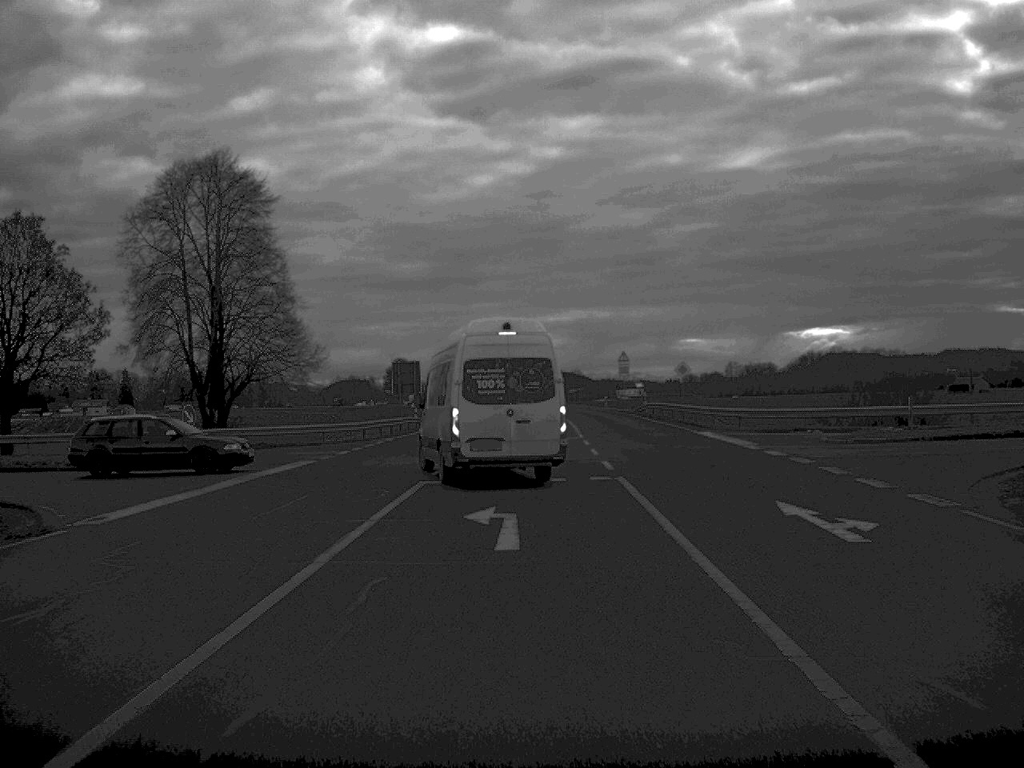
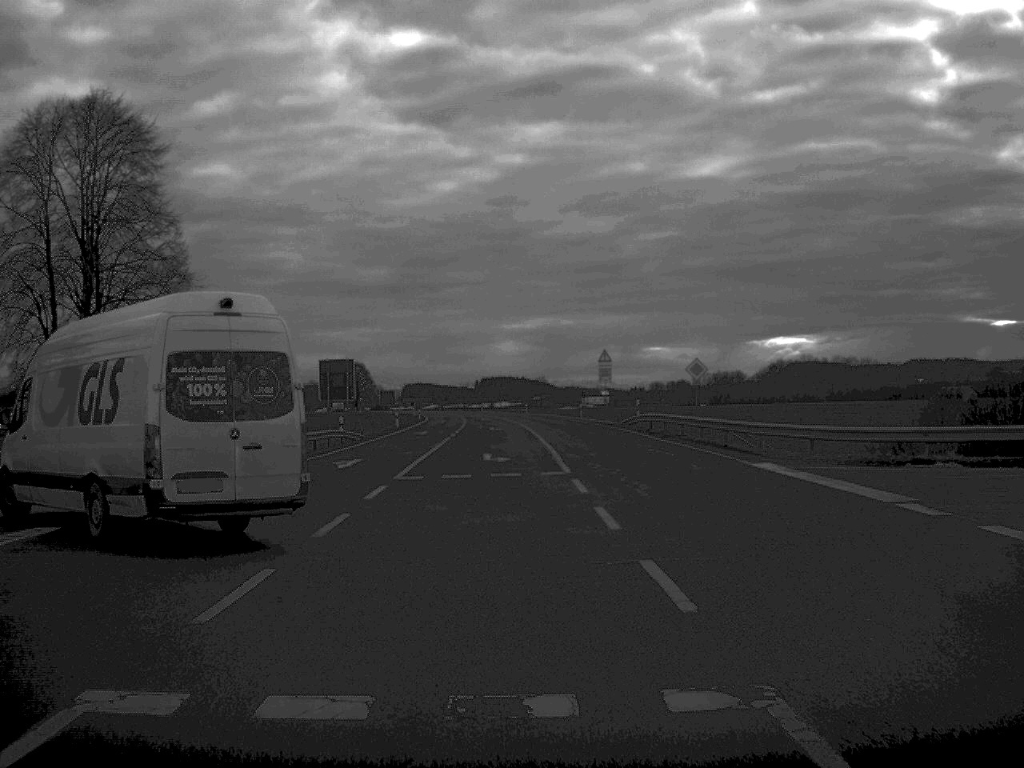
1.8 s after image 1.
(+0.2, +16.5) m; +2°
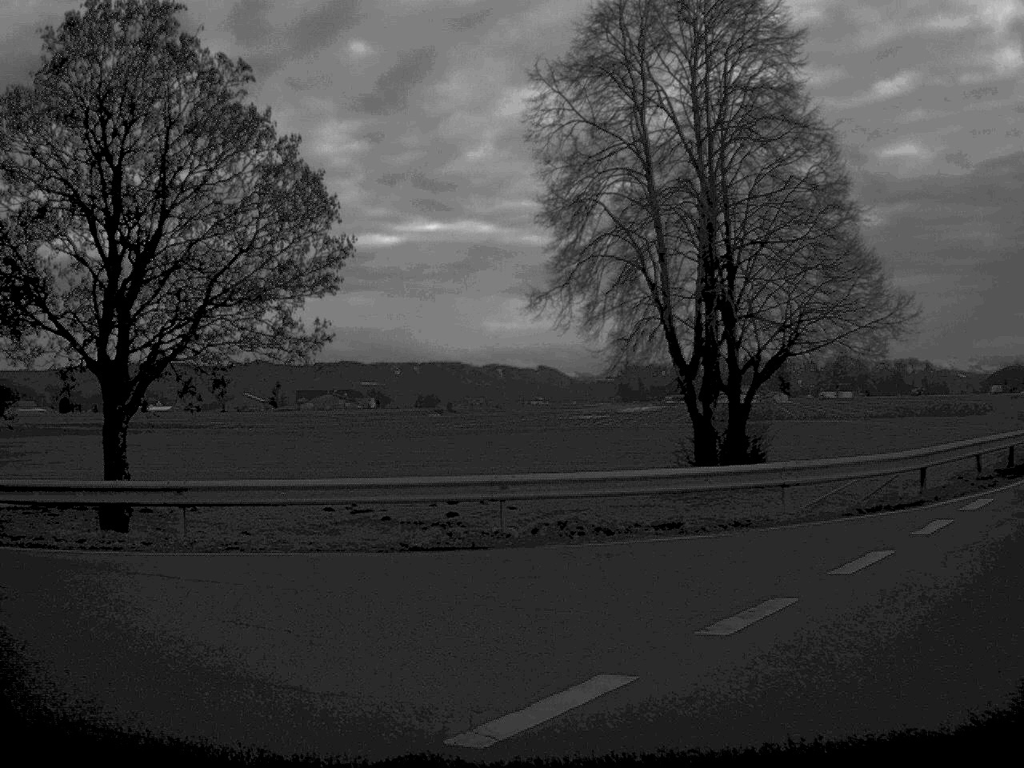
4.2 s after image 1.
(-2.3, +16.0) m; -33°
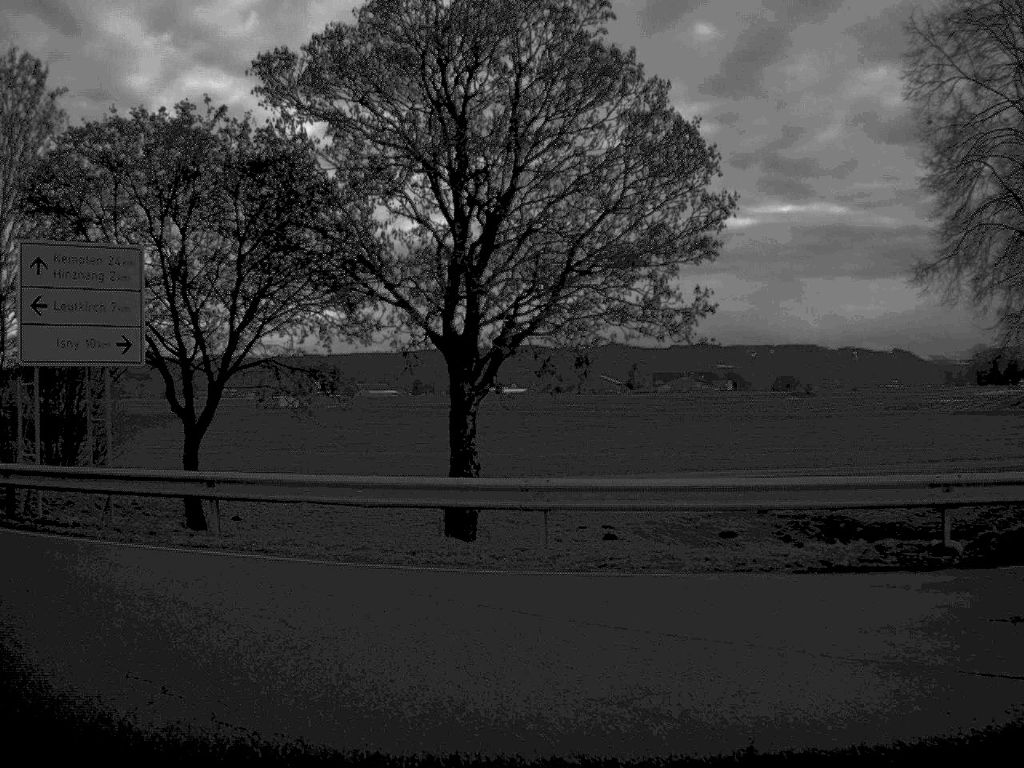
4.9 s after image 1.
(-0.4, +3.1) m; -16°
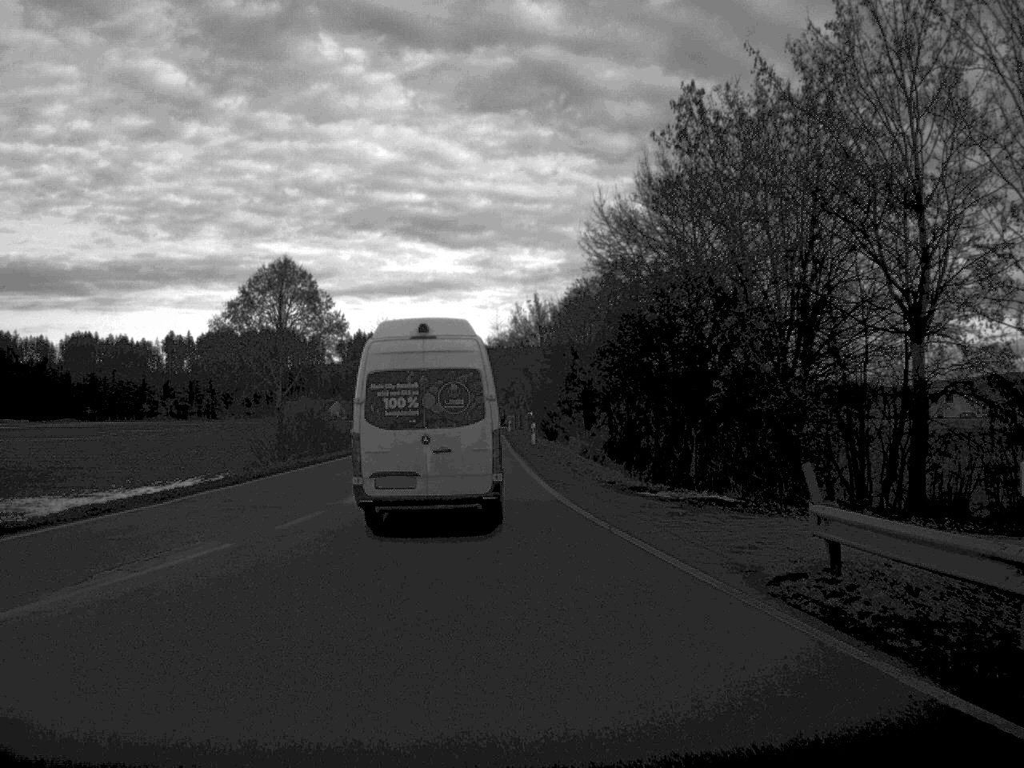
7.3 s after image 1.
(-5.9, +11.8) m; -44°
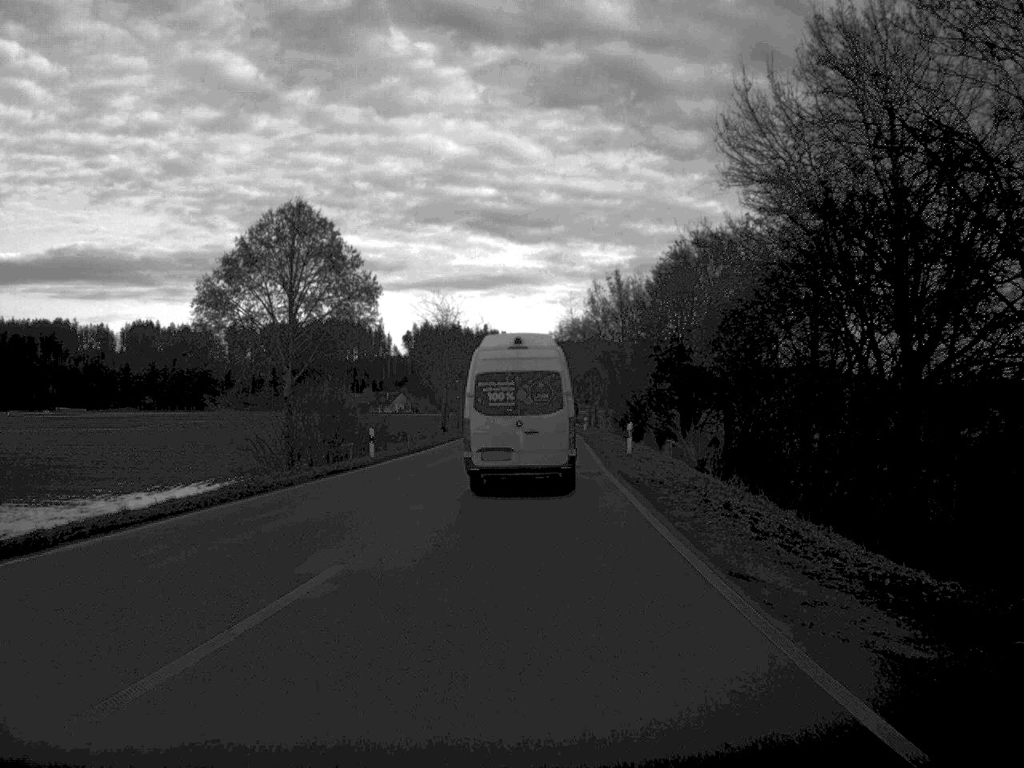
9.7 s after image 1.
(-0.6, +17.0) m; -3°
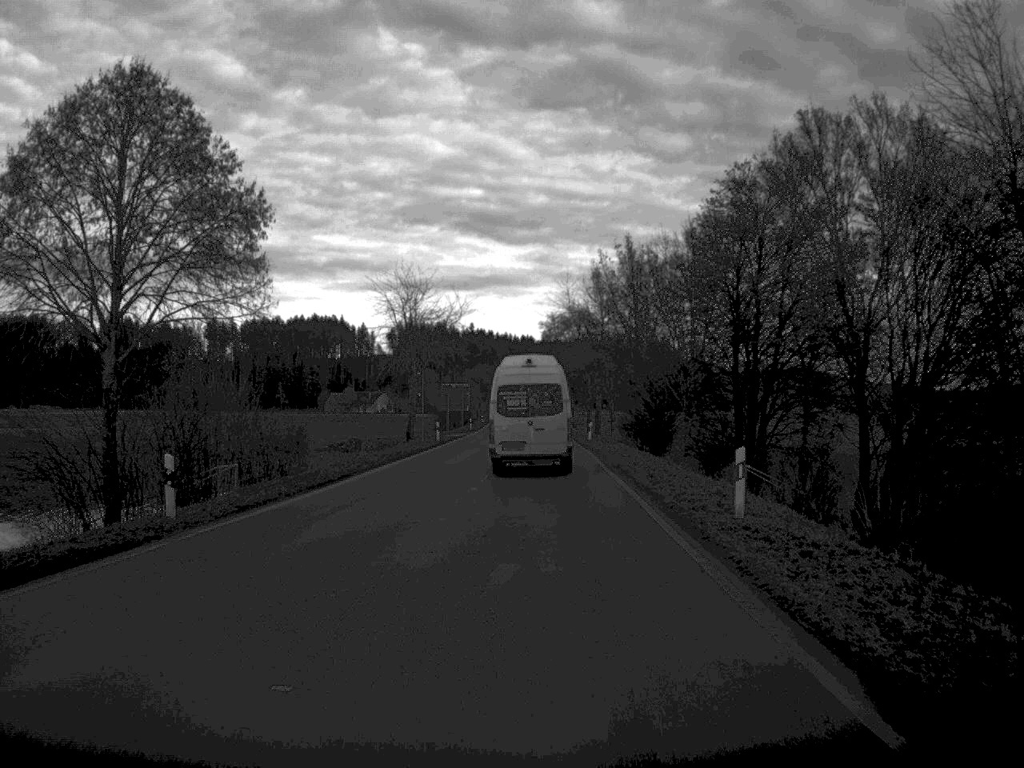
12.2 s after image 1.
(+0.1, +22.1) m; +1°
